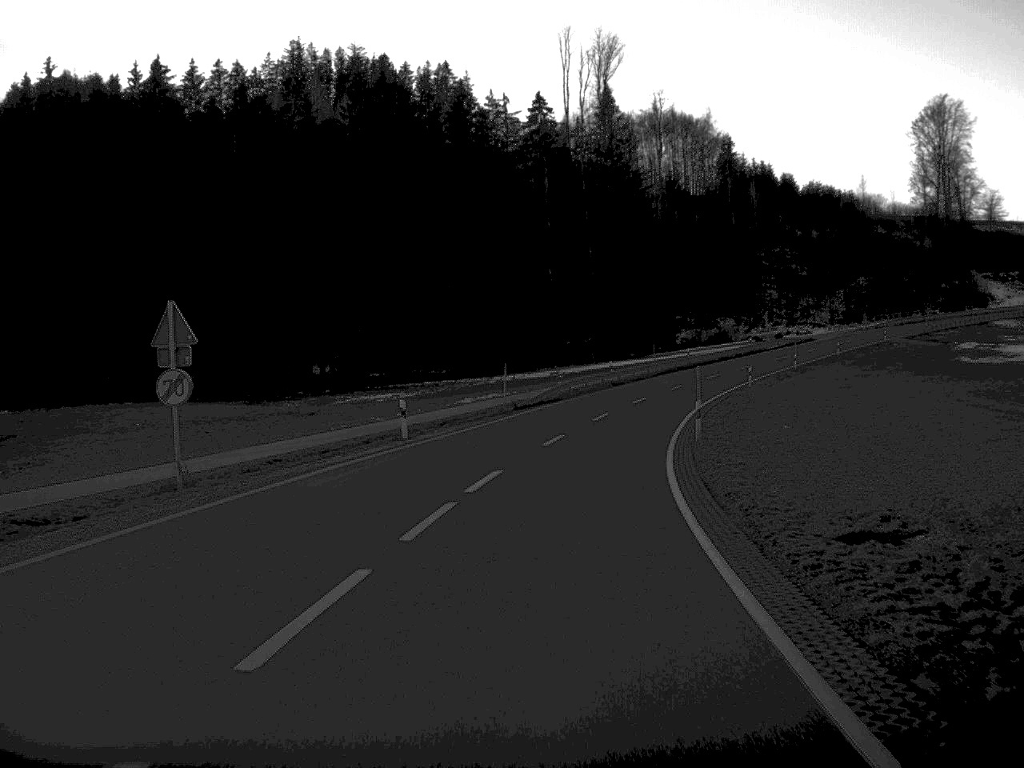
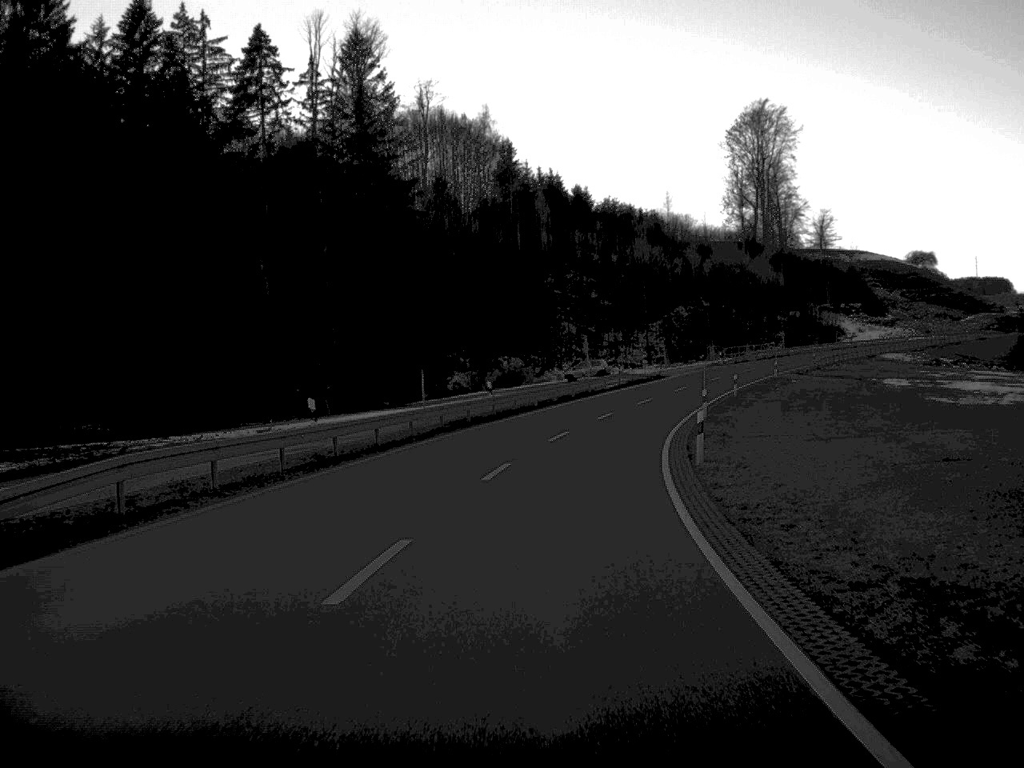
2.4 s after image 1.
(+4.0, +45.1) m; +11°
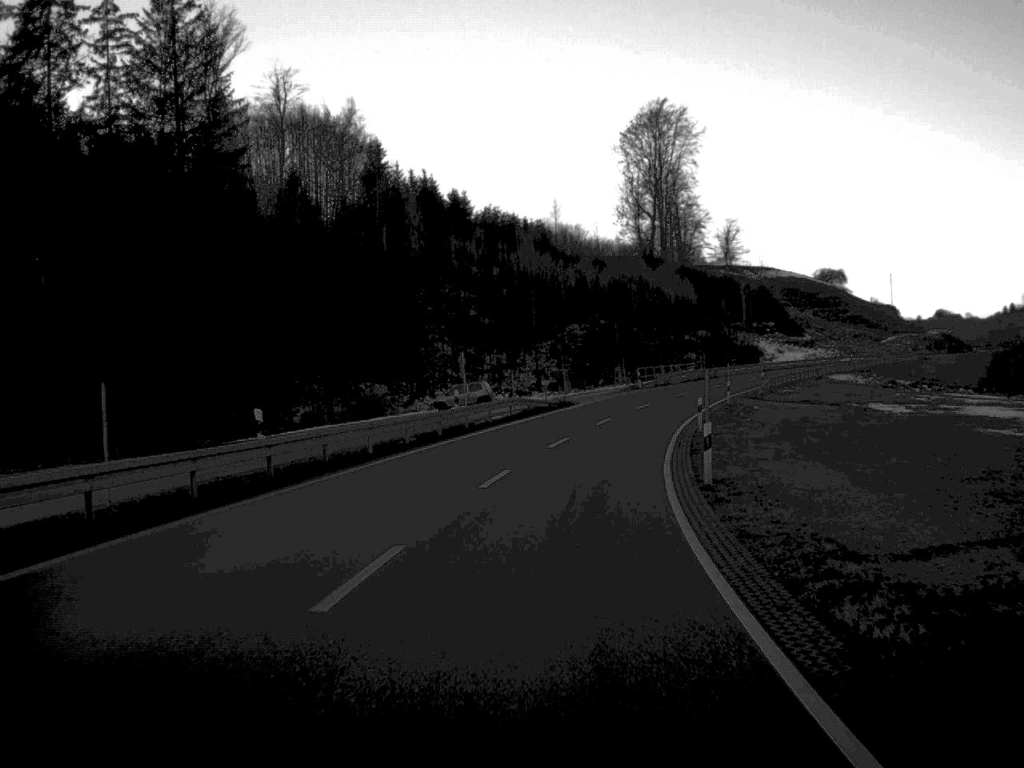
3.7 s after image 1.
(+1.1, +24.1) m; +5°
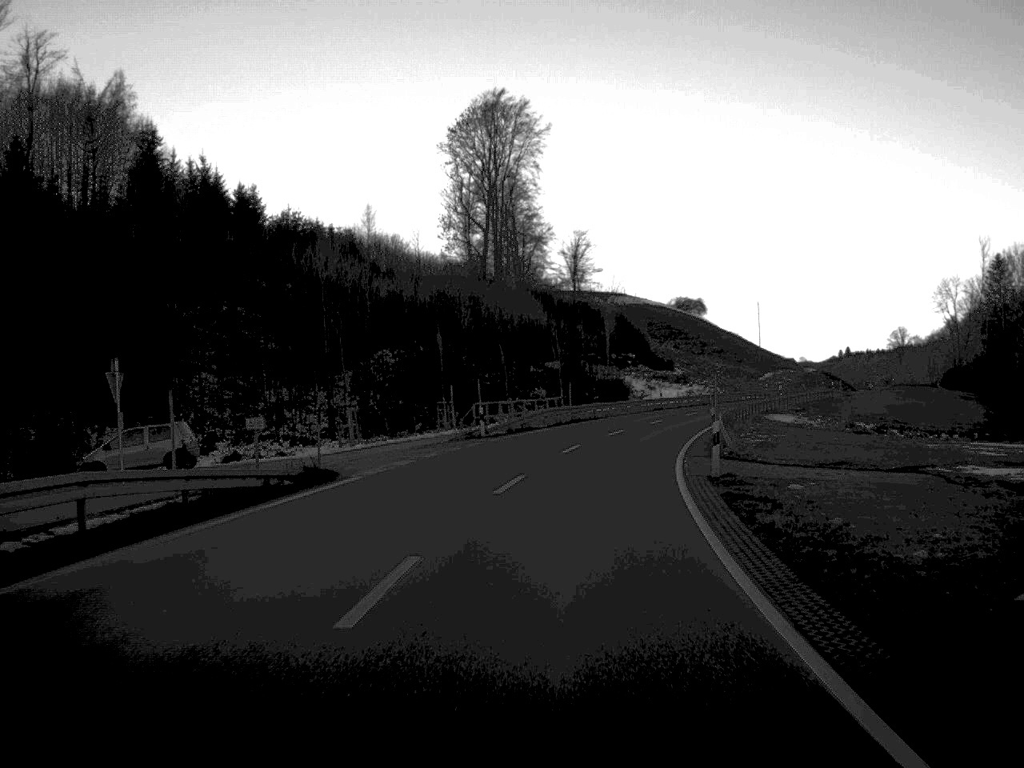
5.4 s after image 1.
(+2.4, +35.8) m; +8°
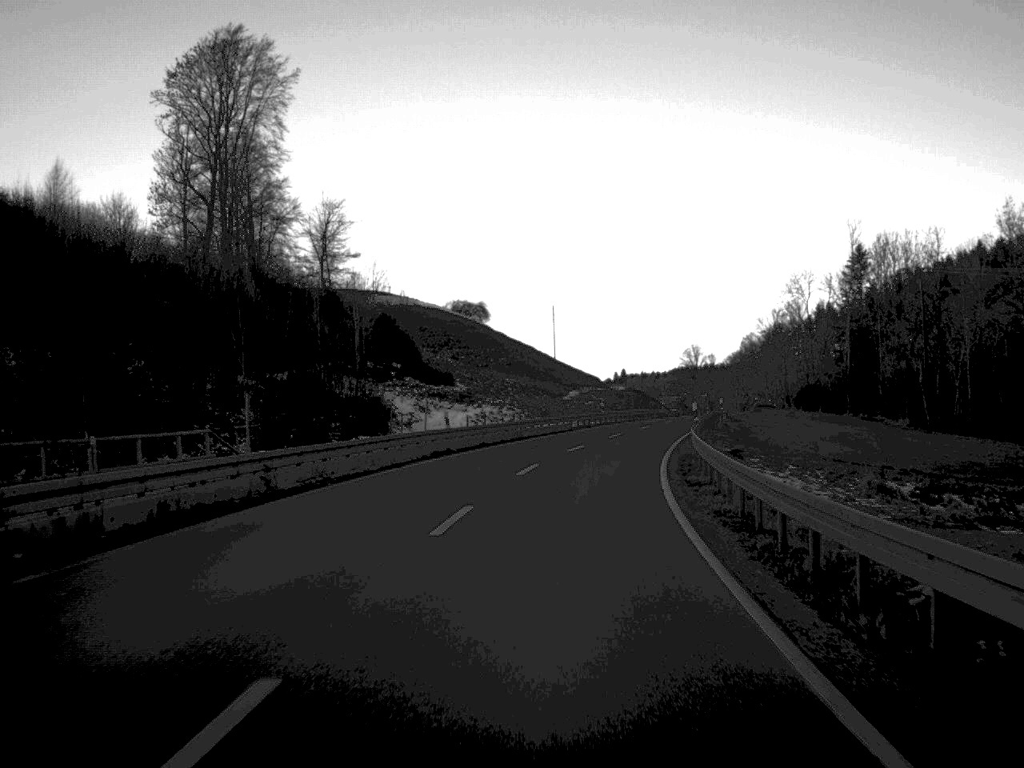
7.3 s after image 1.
(+3.7, +41.5) m; +10°
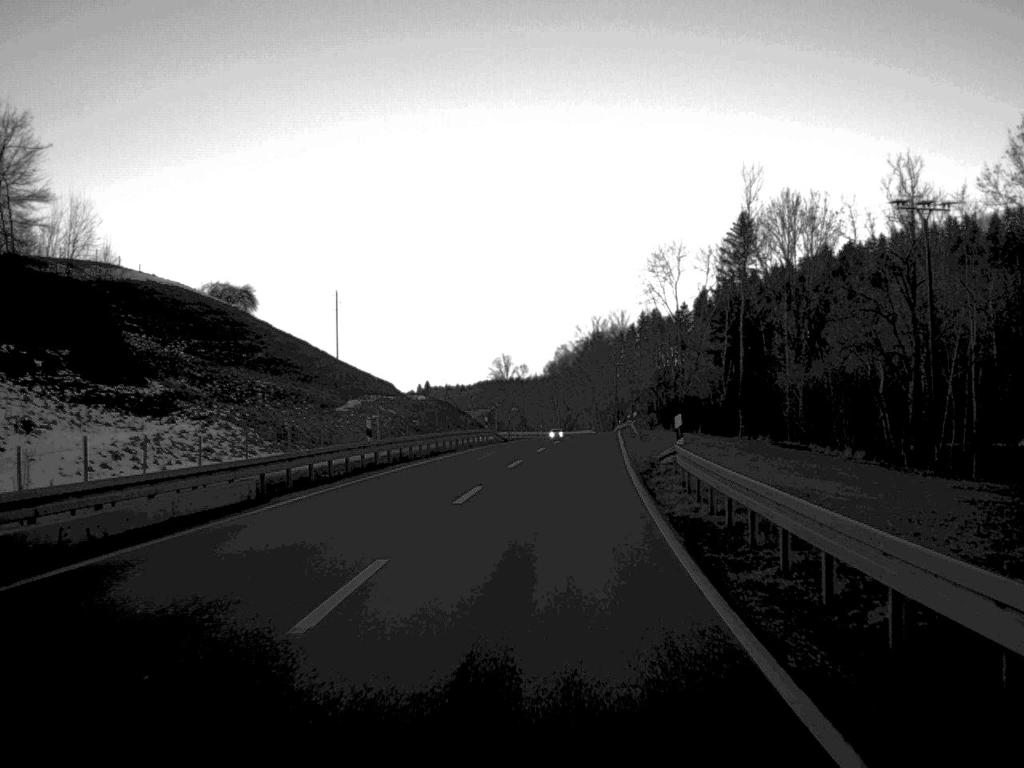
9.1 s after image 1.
(+3.4, +41.9) m; +9°
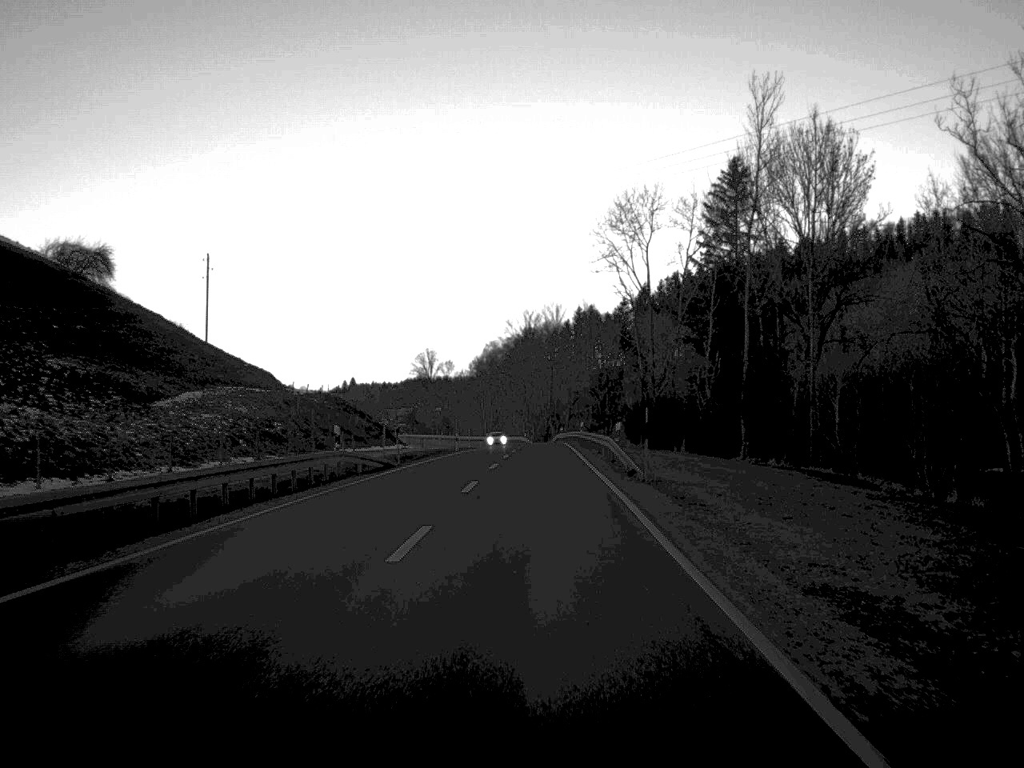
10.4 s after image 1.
(+1.0, +31.2) m; +3°
